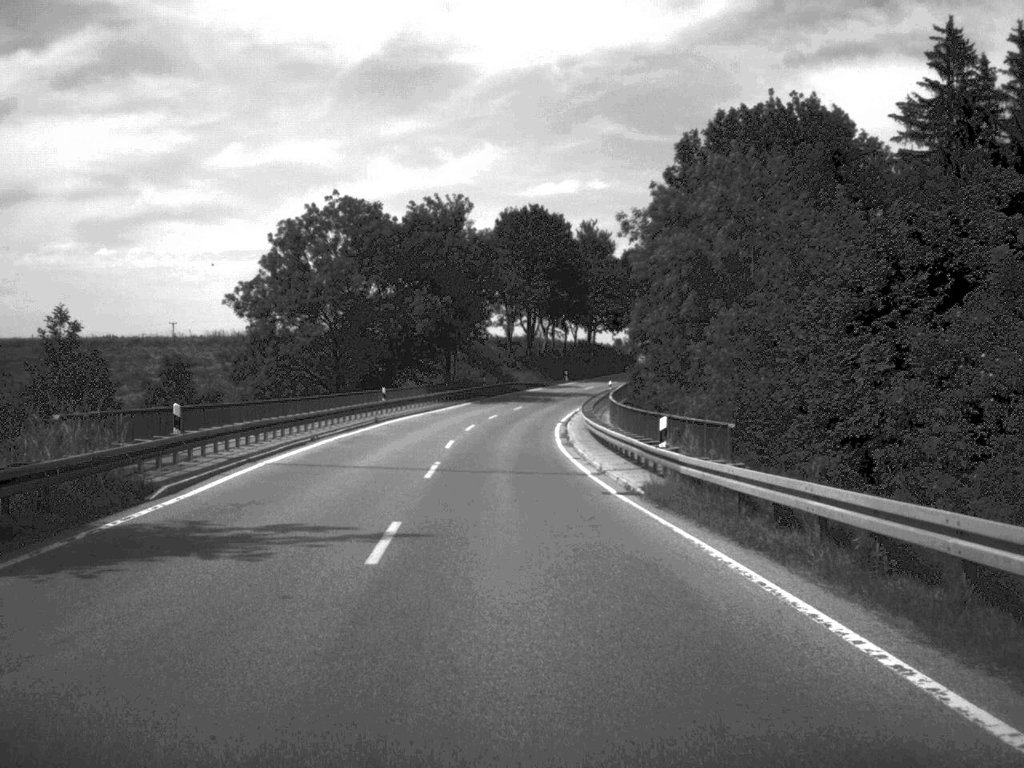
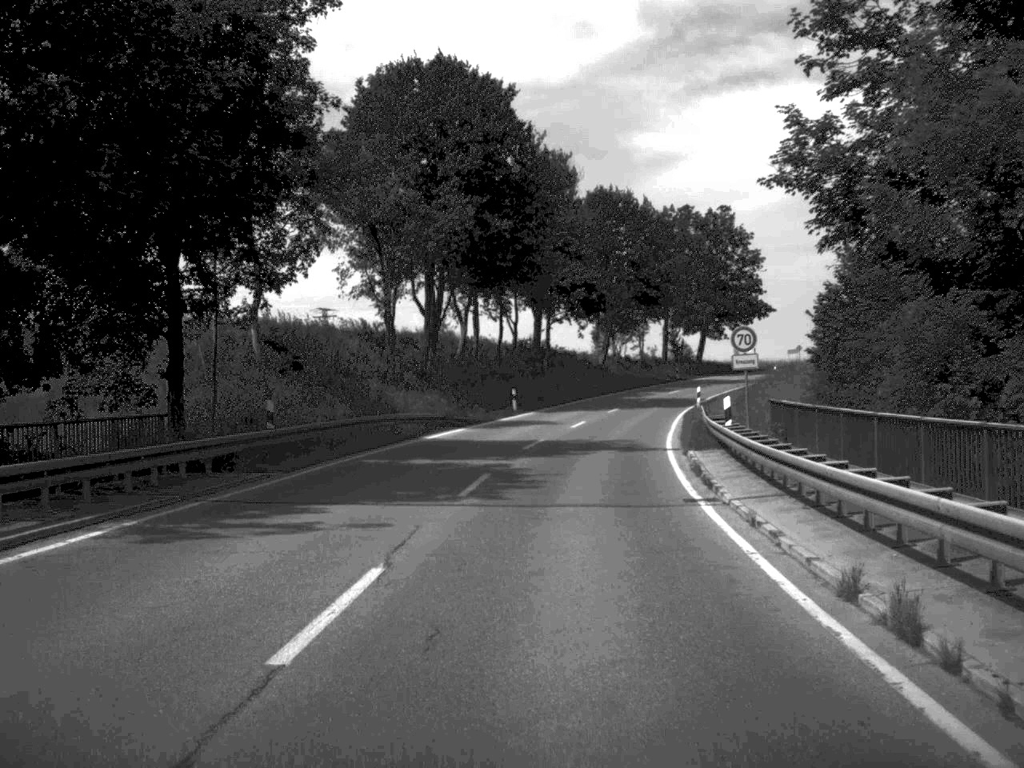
(+0.3, +63.6) m; +4°
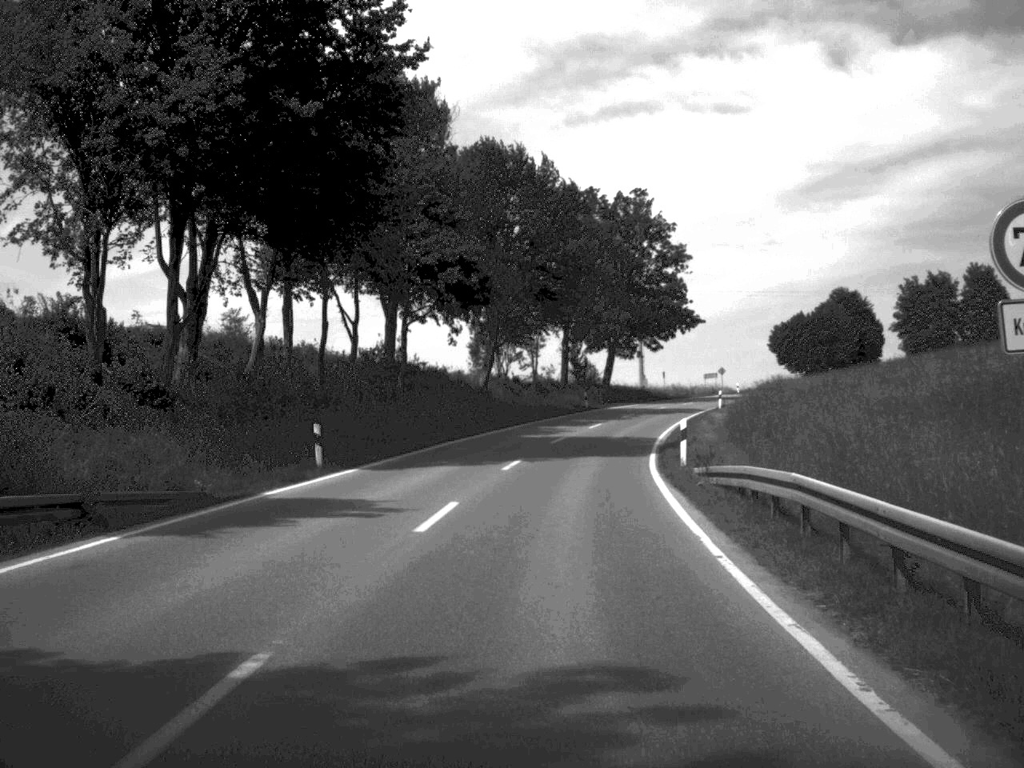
(+1.3, +26.6) m; +6°
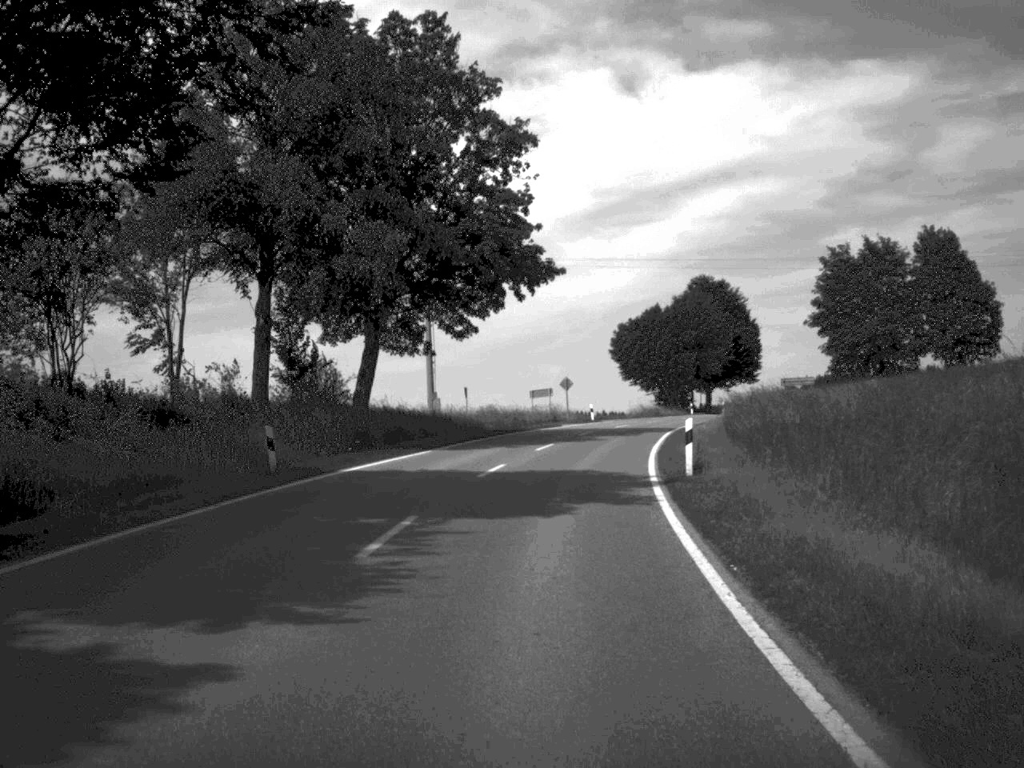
(+4.0, +49.1) m; +10°
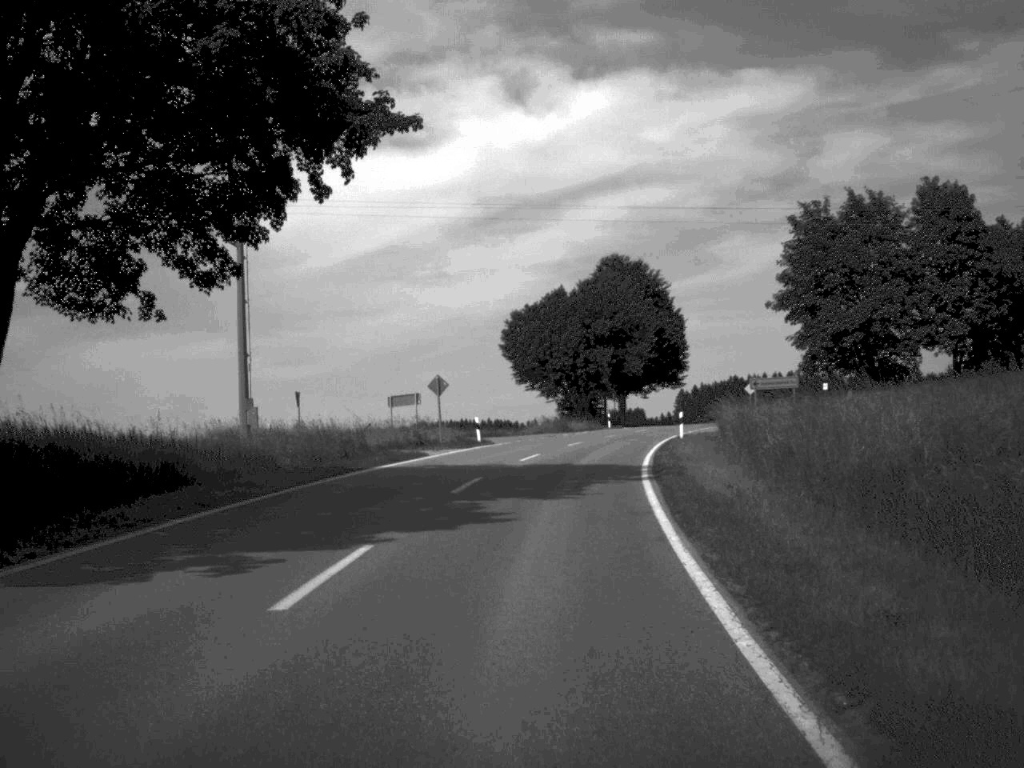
(+1.2, +25.8) m; +5°
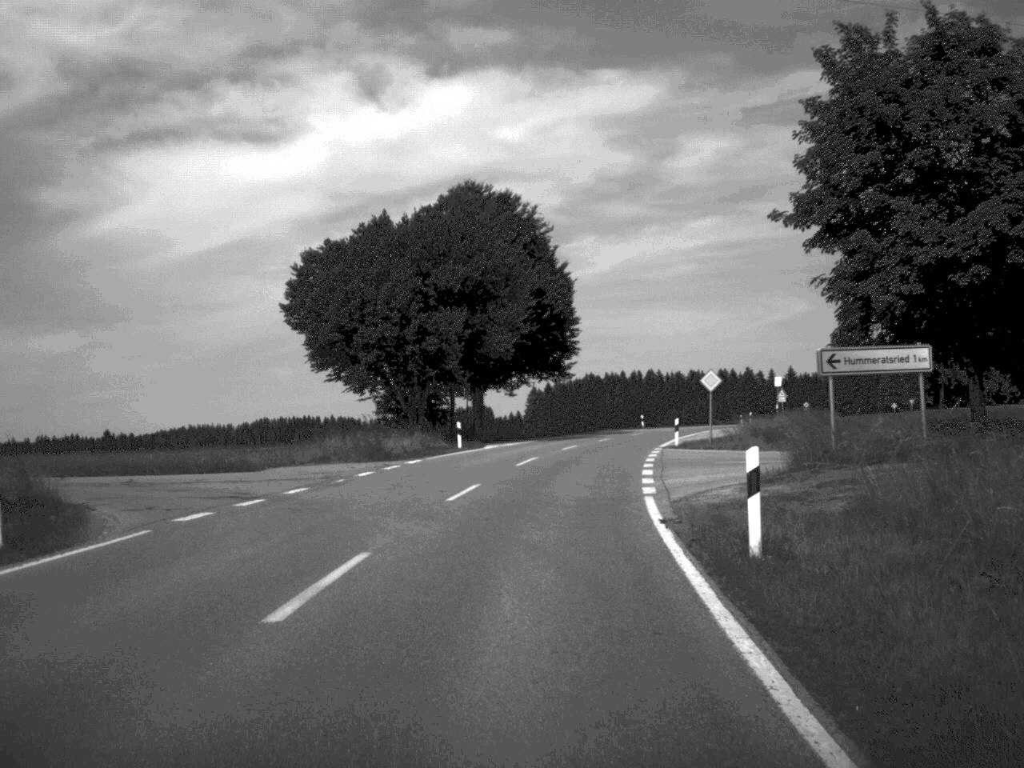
(+2.1, +35.4) m; +7°
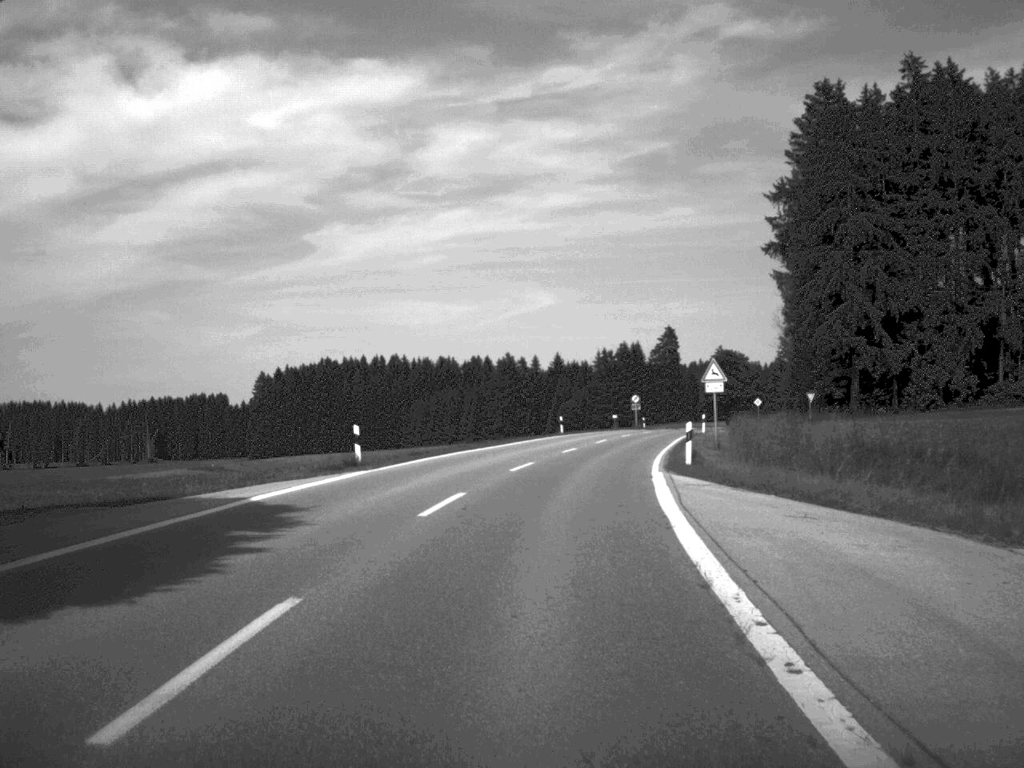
(+6.0, +61.1) m; +11°
